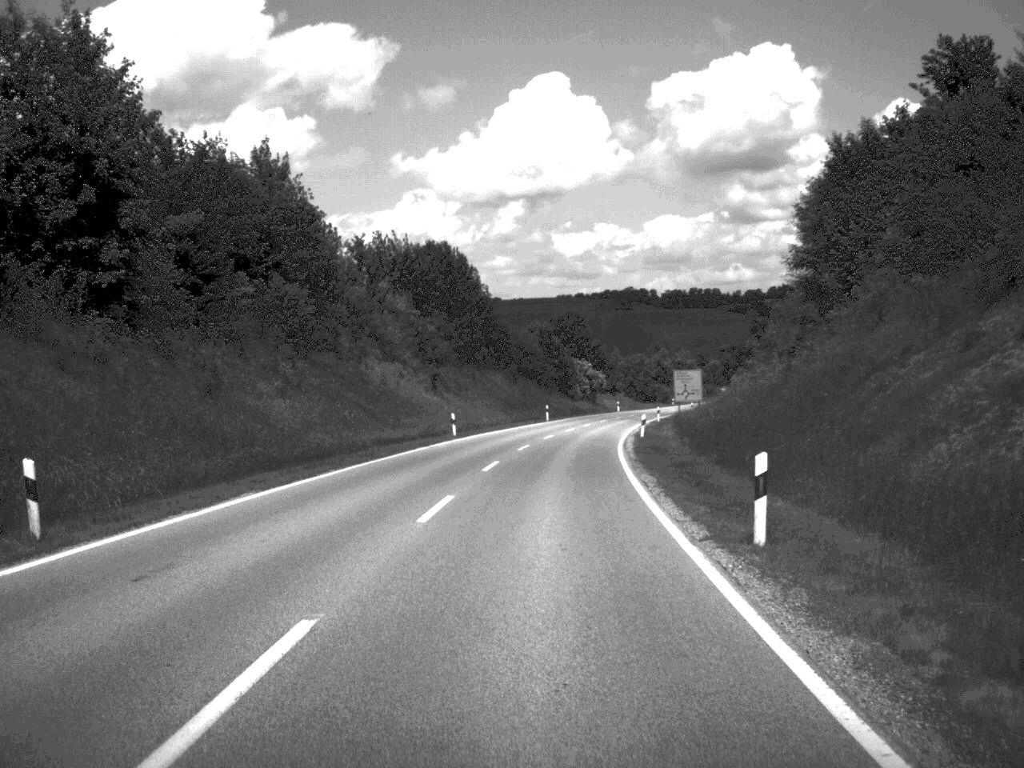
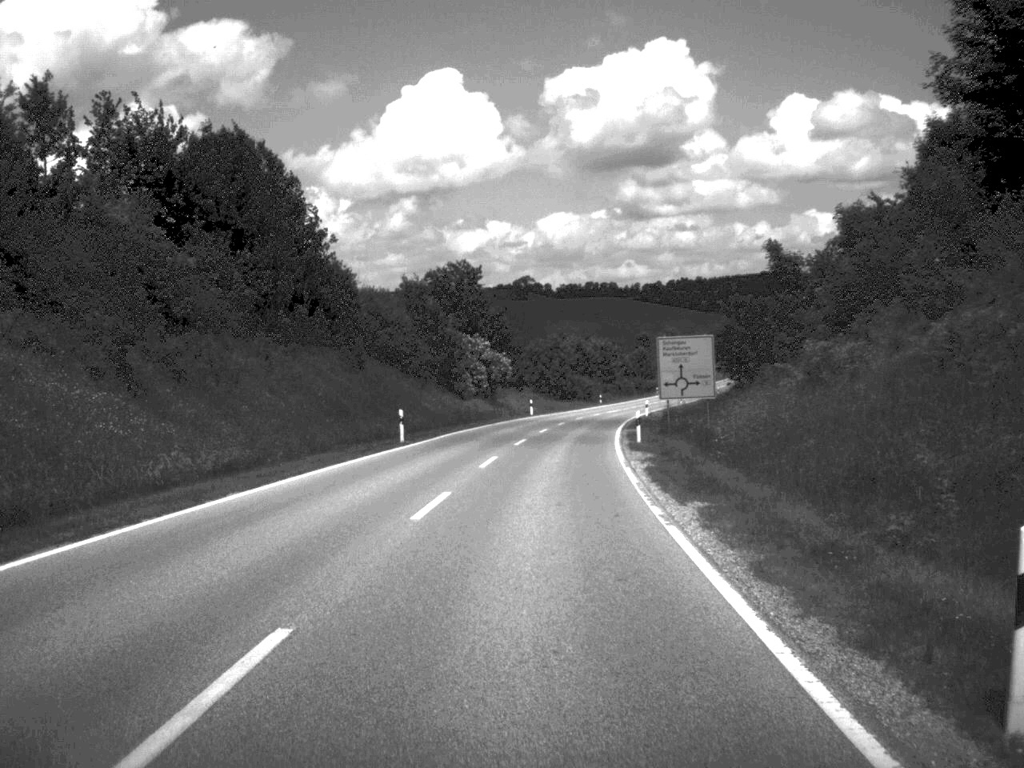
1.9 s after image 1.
(+1.9, +46.3) m; +5°
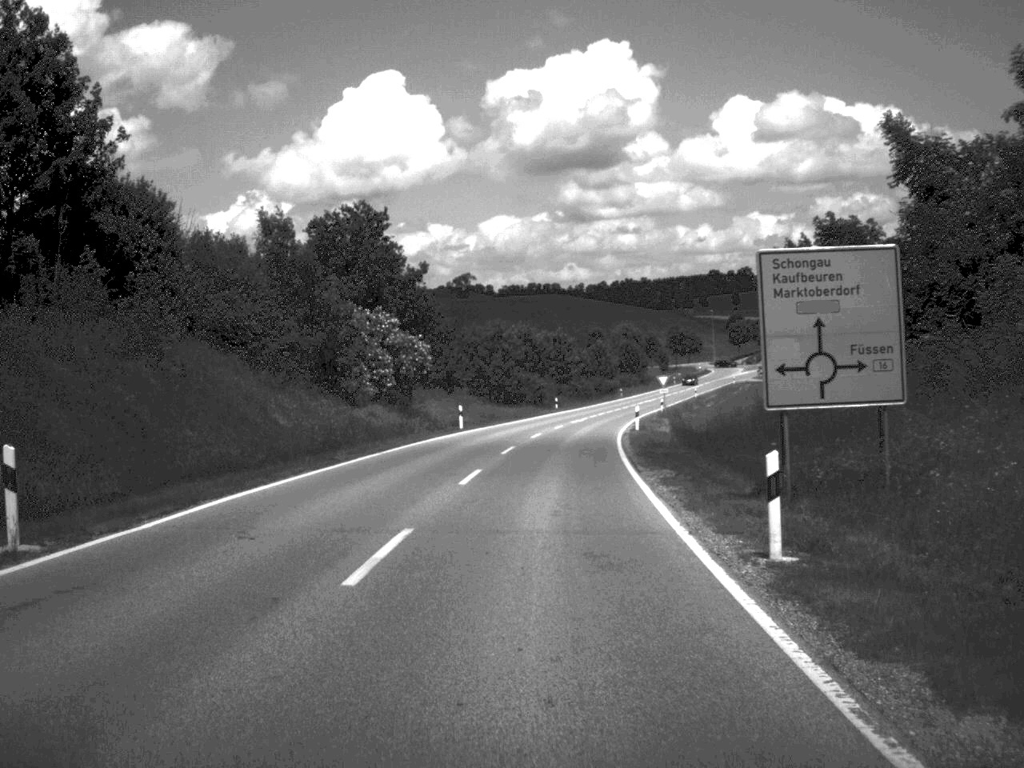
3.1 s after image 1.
(+0.6, +28.6) m; +2°
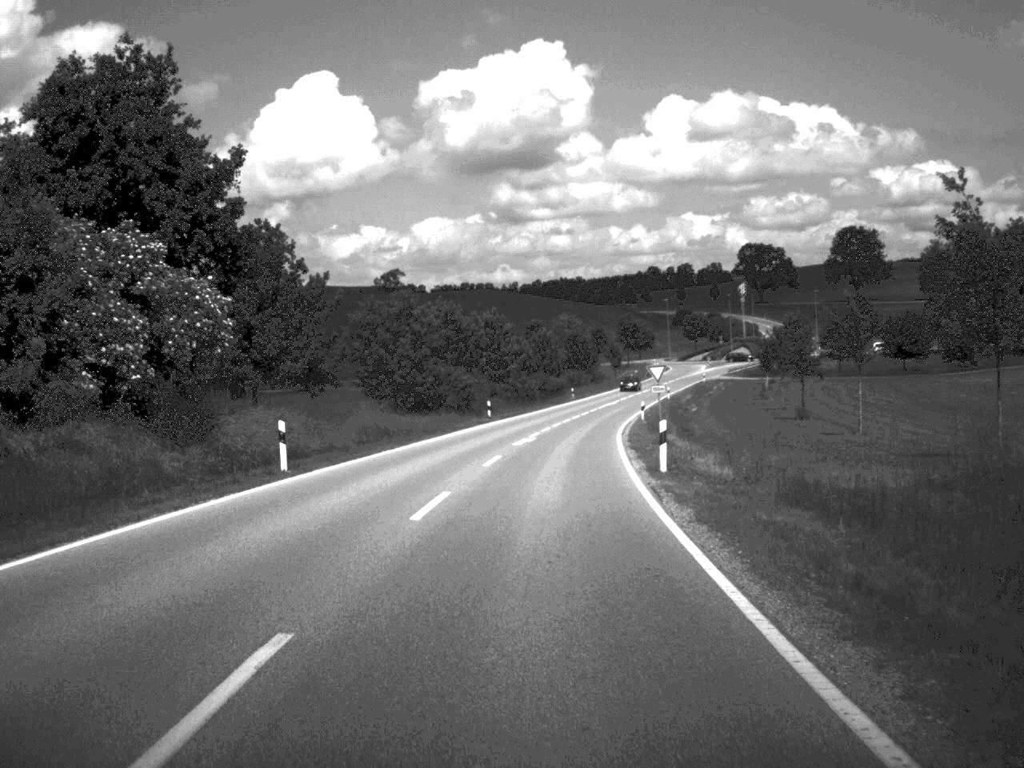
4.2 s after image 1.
(+0.7, +29.3) m; +3°
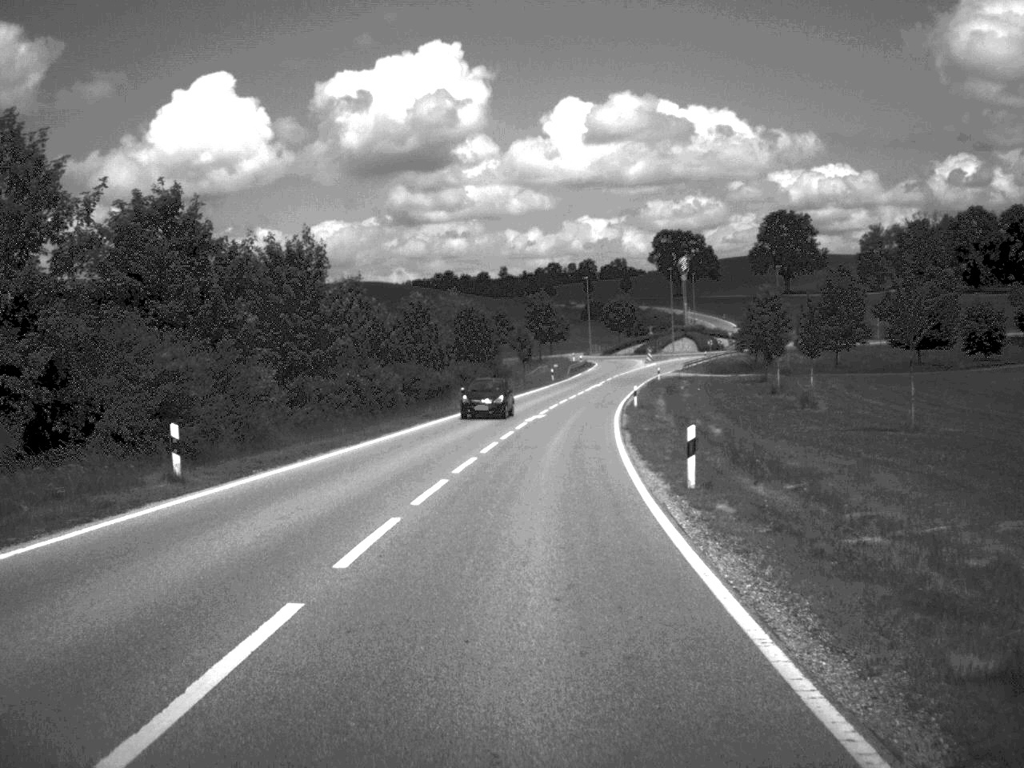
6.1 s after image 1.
(+1.8, +45.3) m; +4°
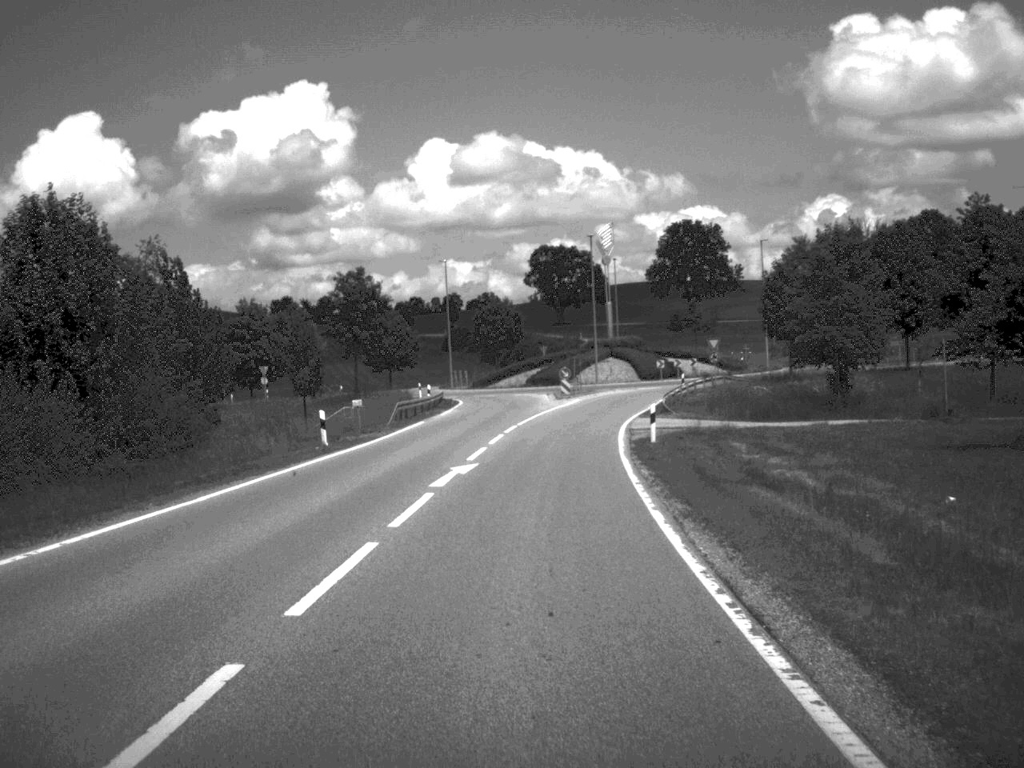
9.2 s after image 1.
(+3.5, +65.5) m; +6°
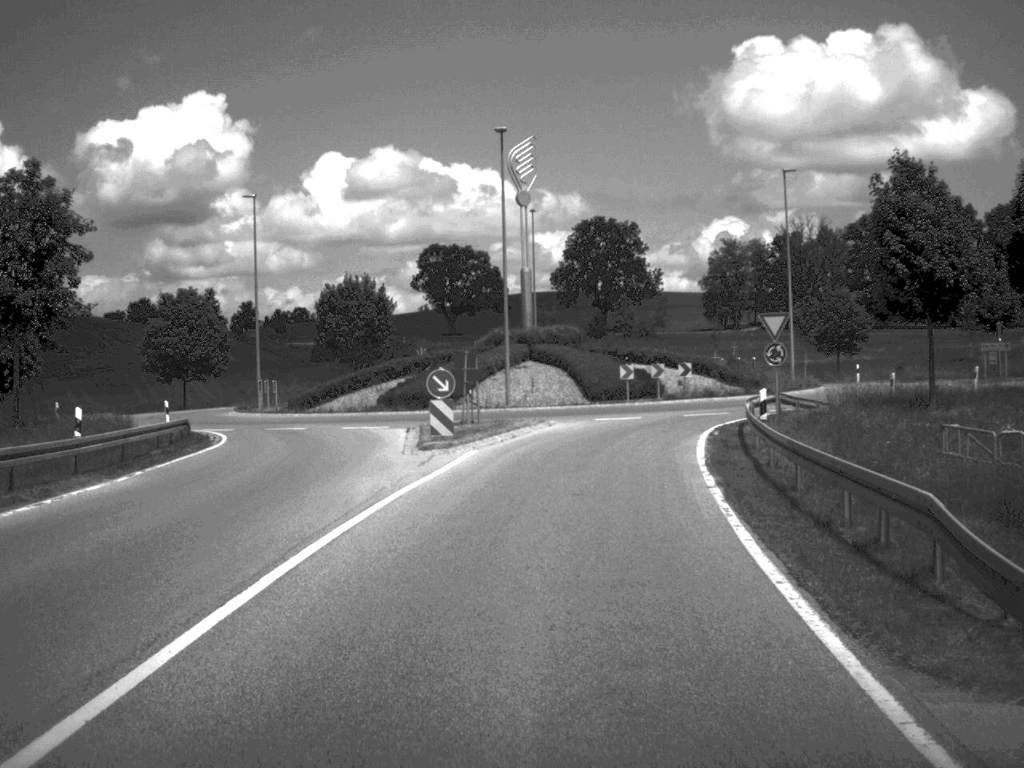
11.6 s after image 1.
(+1.4, +40.4) m; +5°
